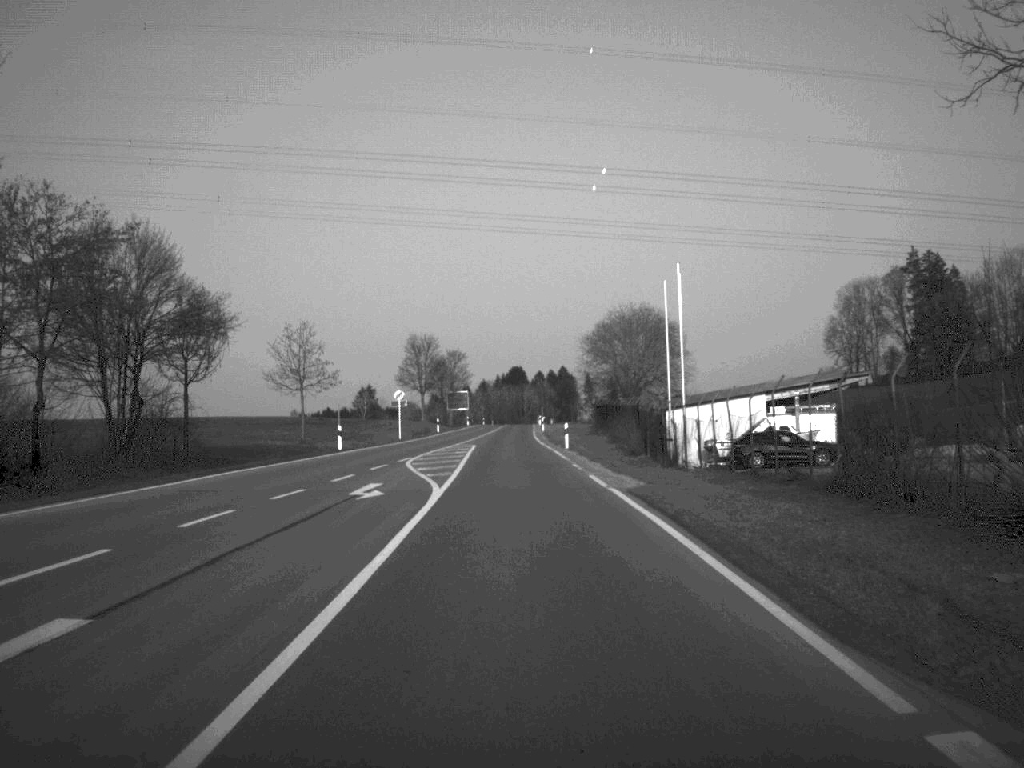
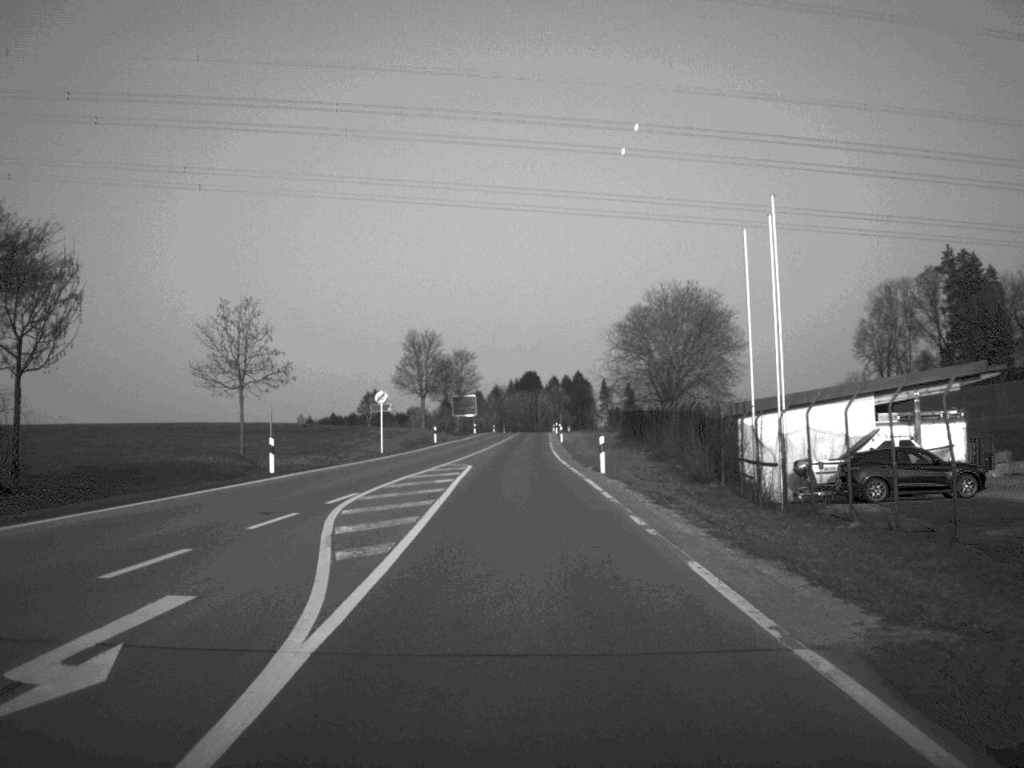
(-0.1, +17.0) m; -1°
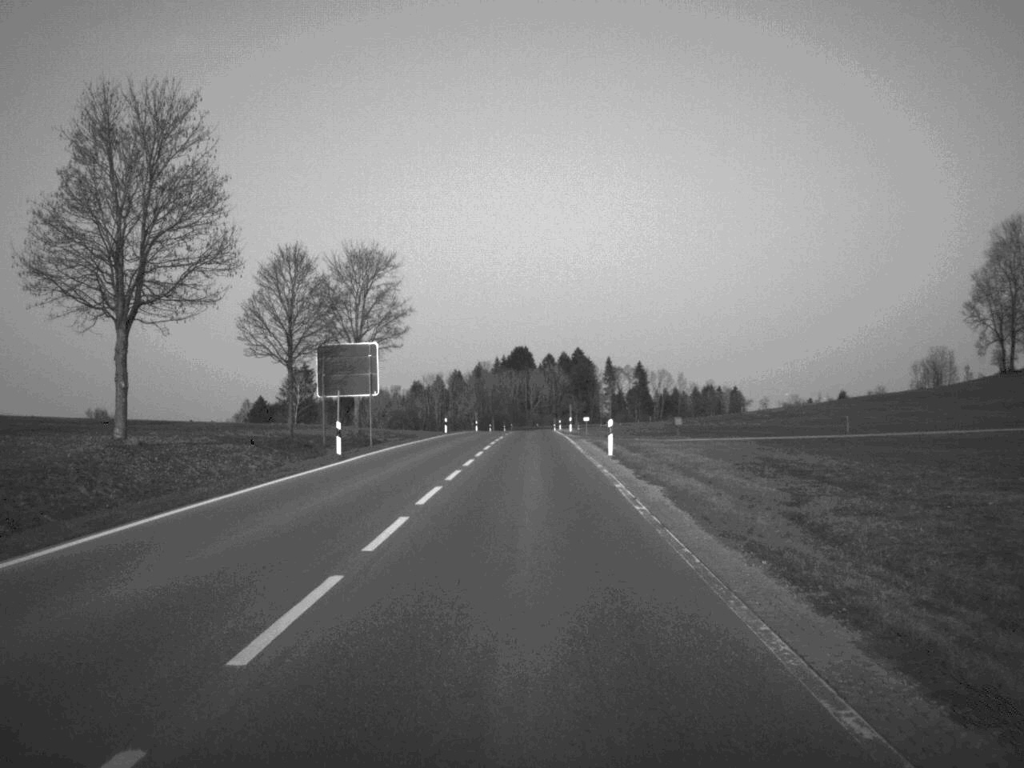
(+0.3, +89.9) m; +1°
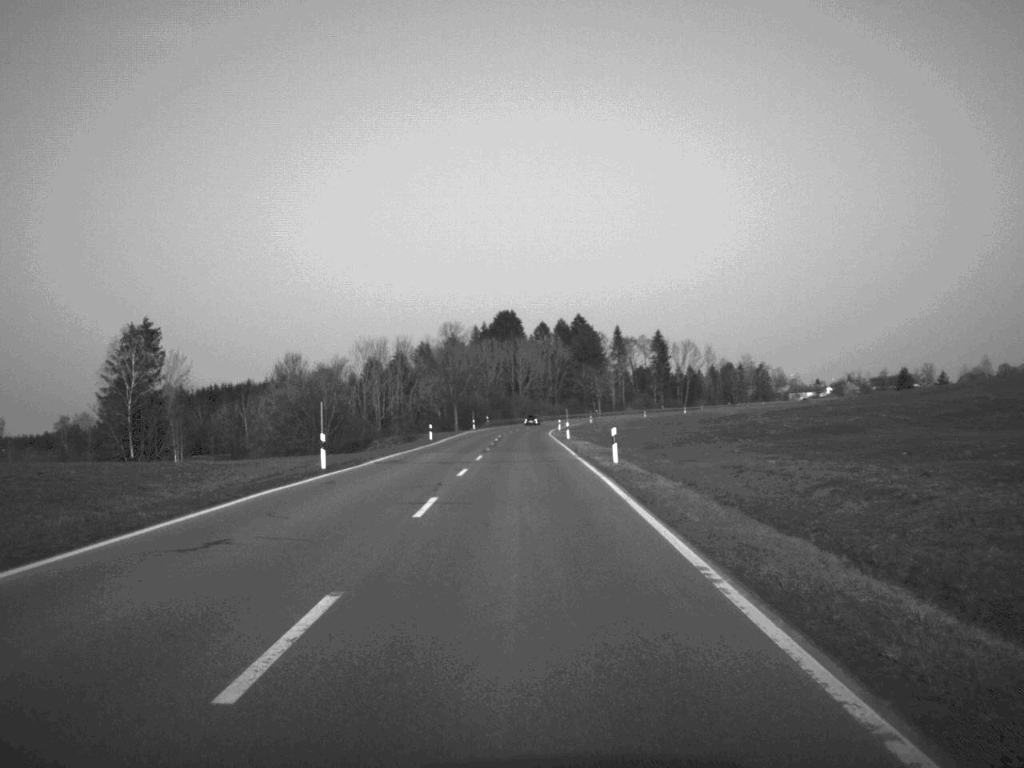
(+0.6, +91.5) m; +1°
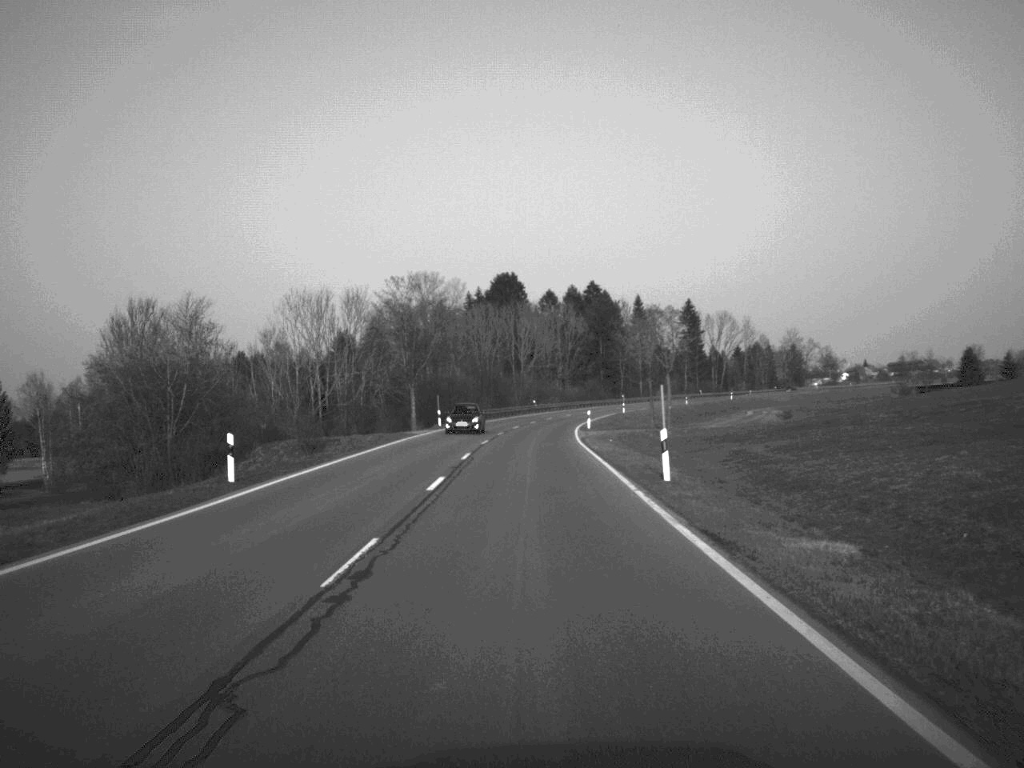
(-0.1, +55.7) m; 0°
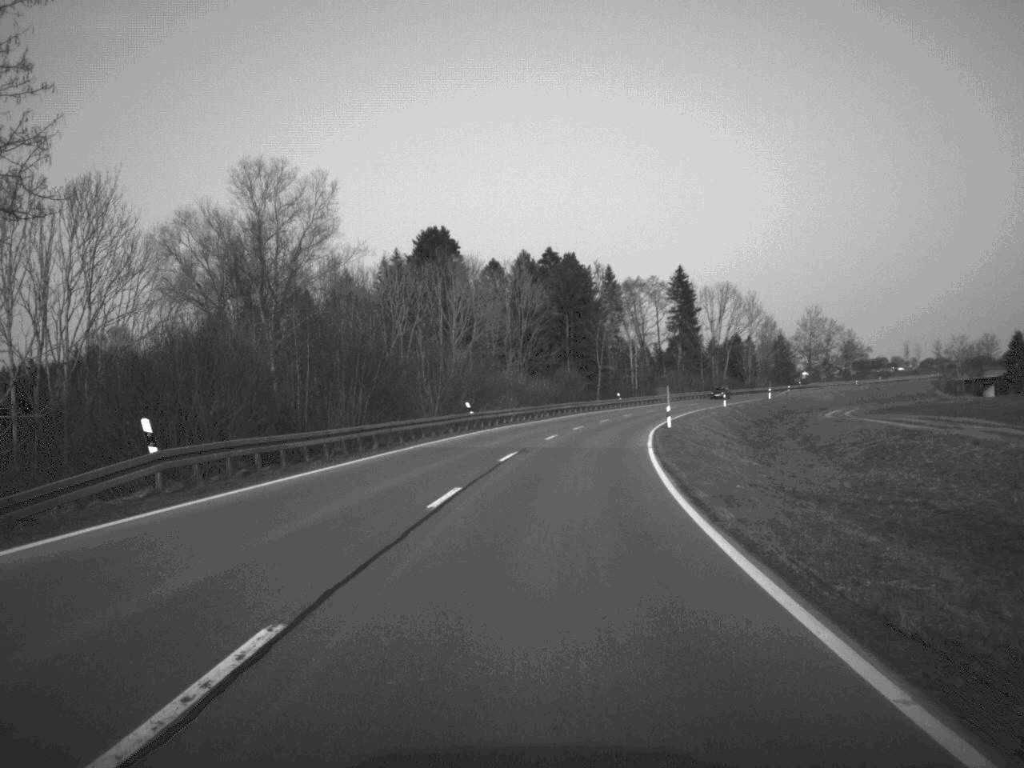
(+0.9, +69.4) m; +3°
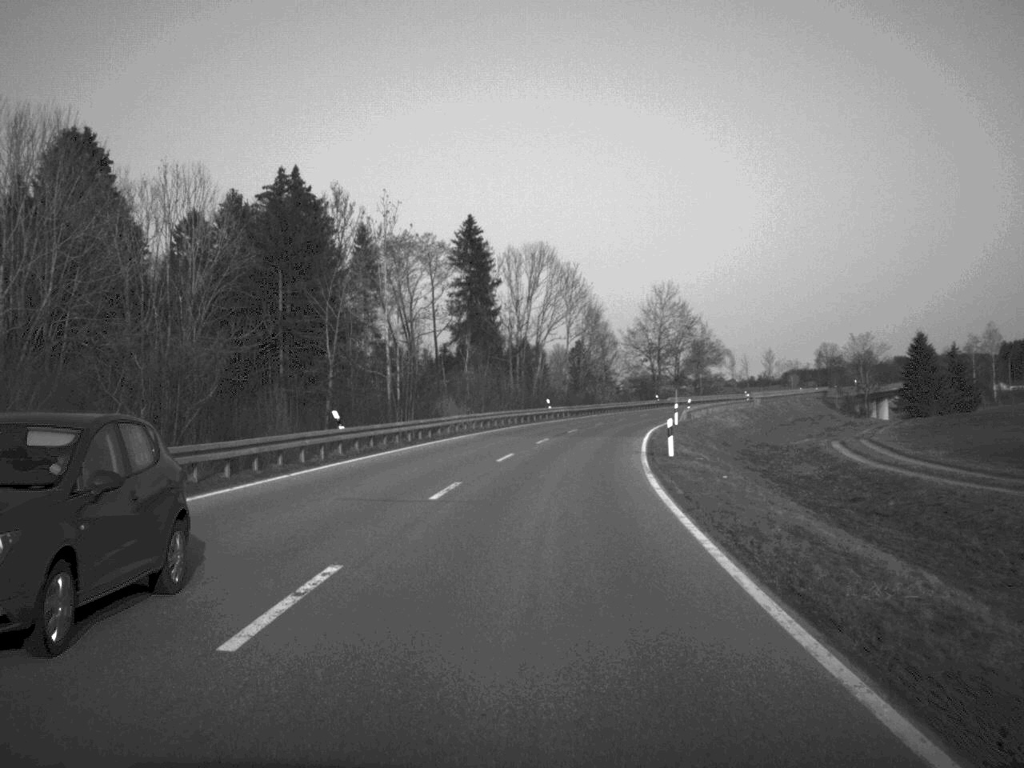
(+6.6, +71.9) m; +11°
